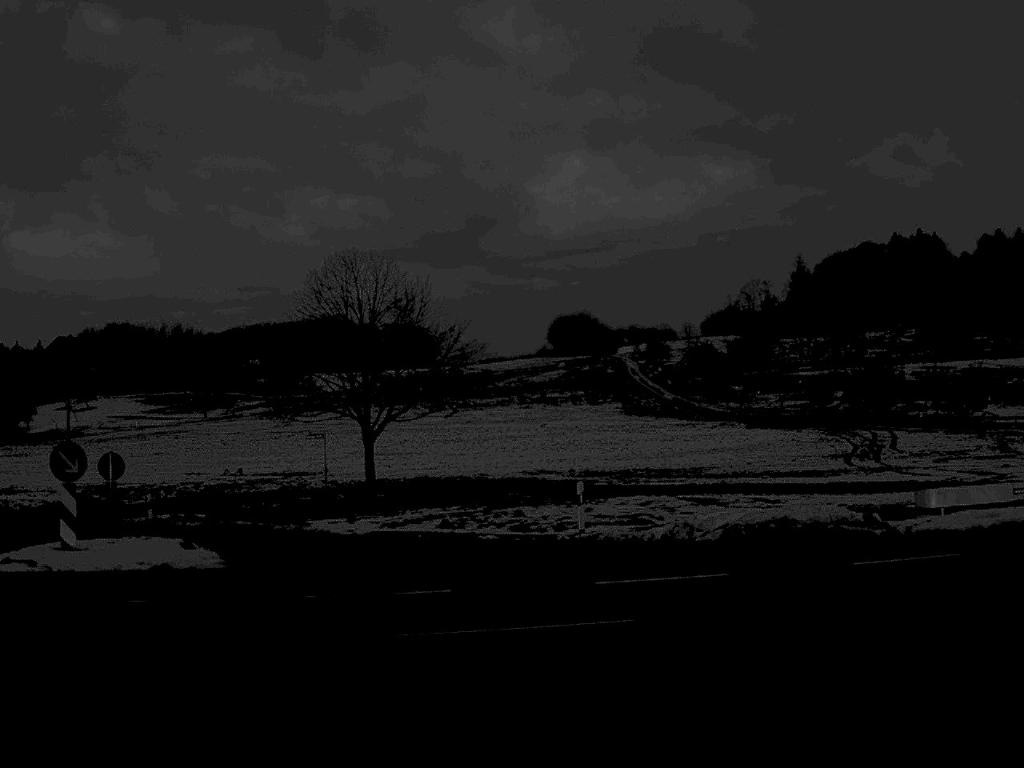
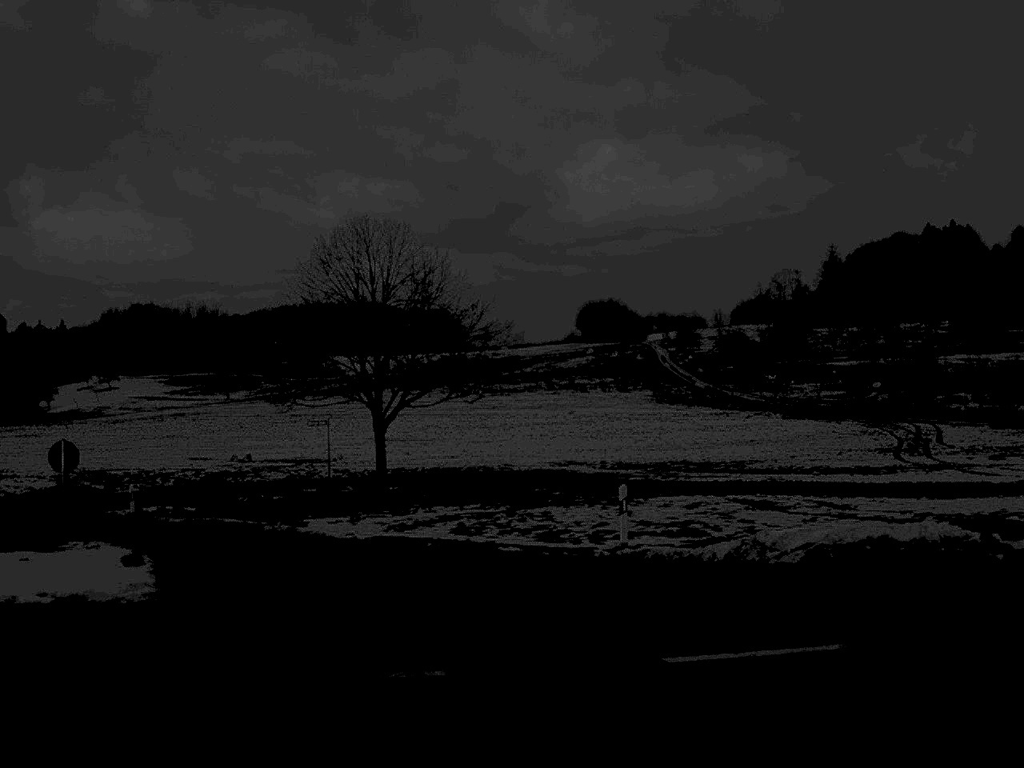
(0.0, +4.5) m; -1°
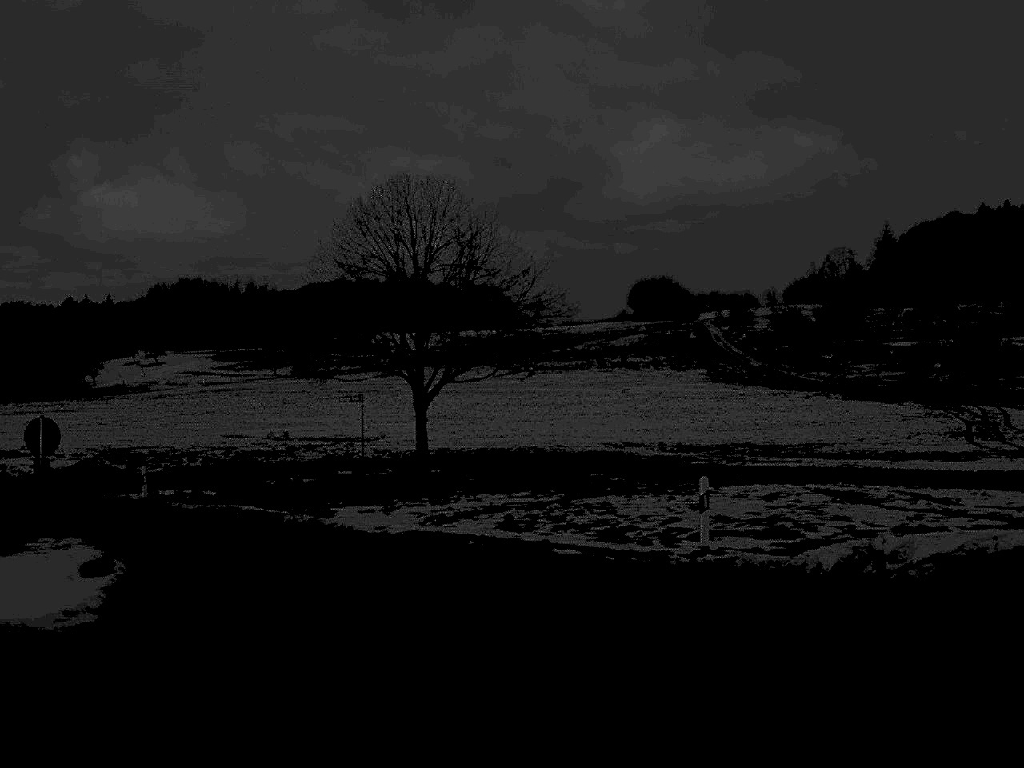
(-0.1, +3.6) m; -2°
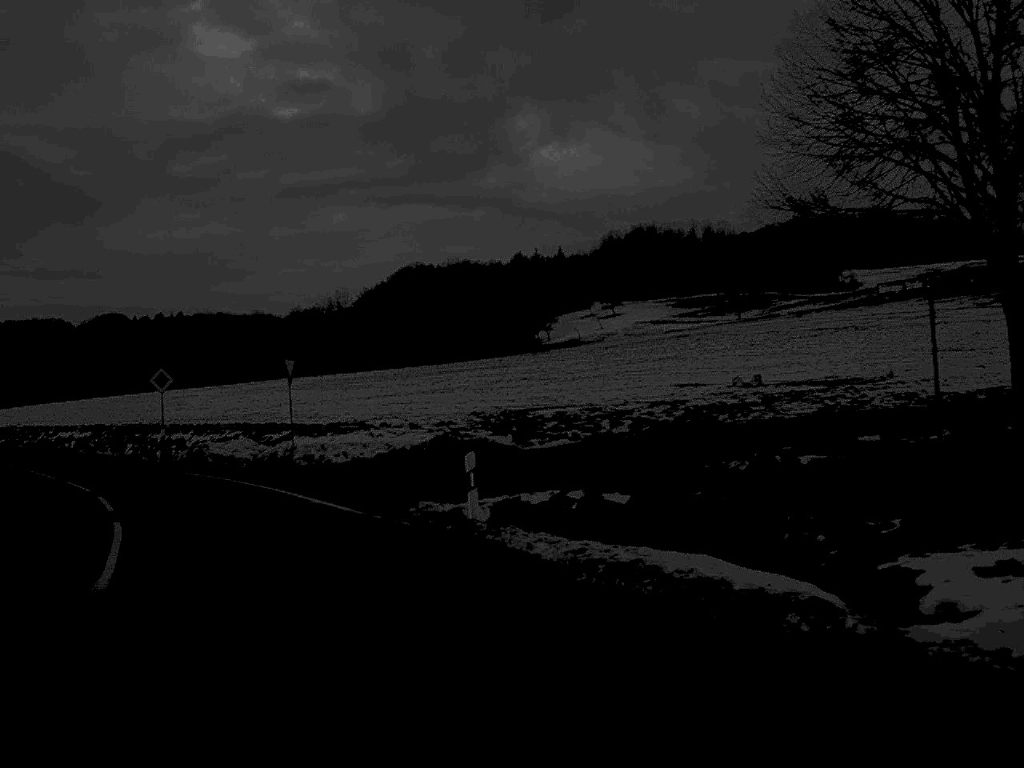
(-2.9, +17.0) m; -21°
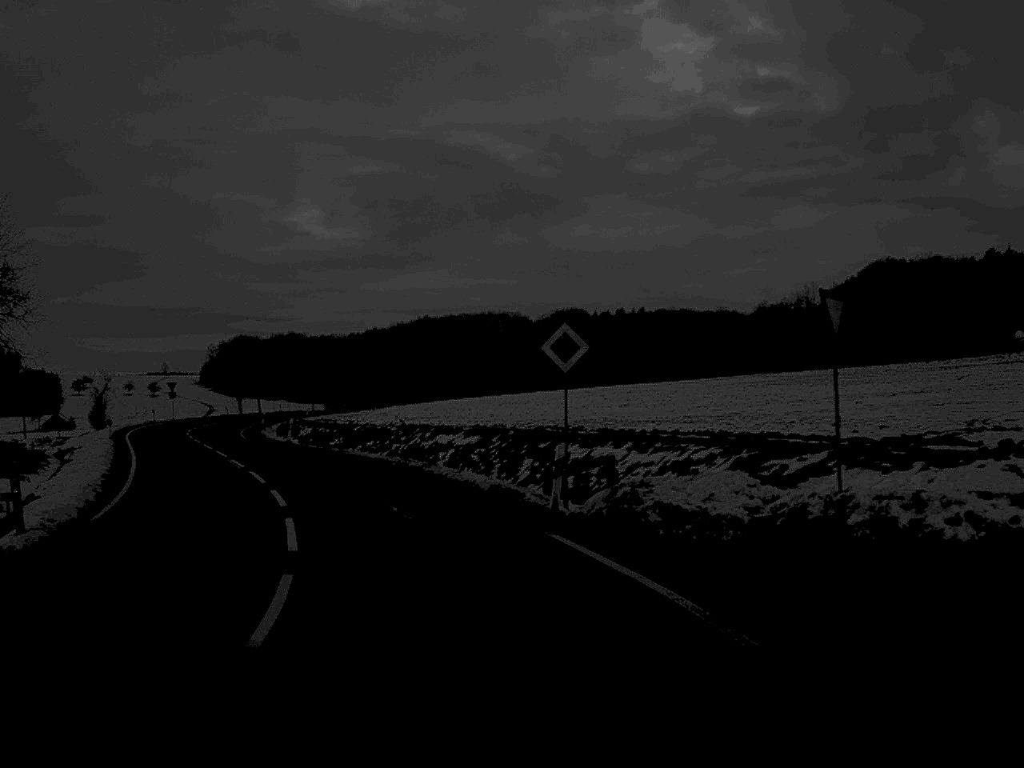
(-3.7, +18.0) m; -20°
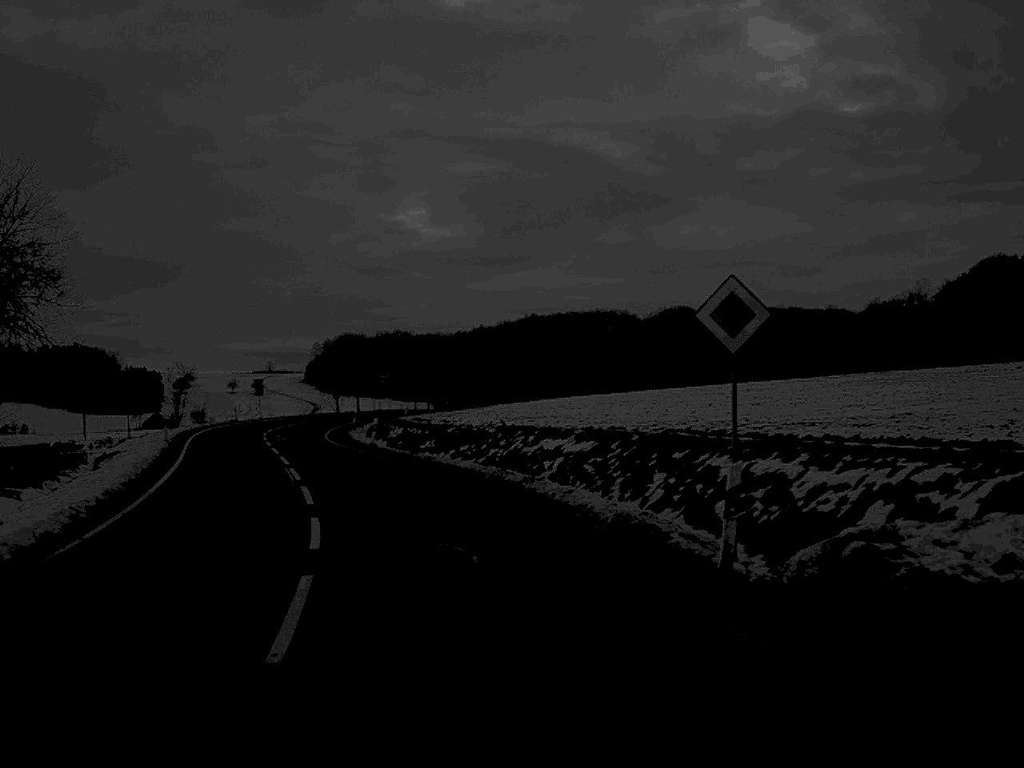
(-0.3, +6.6) m; -5°
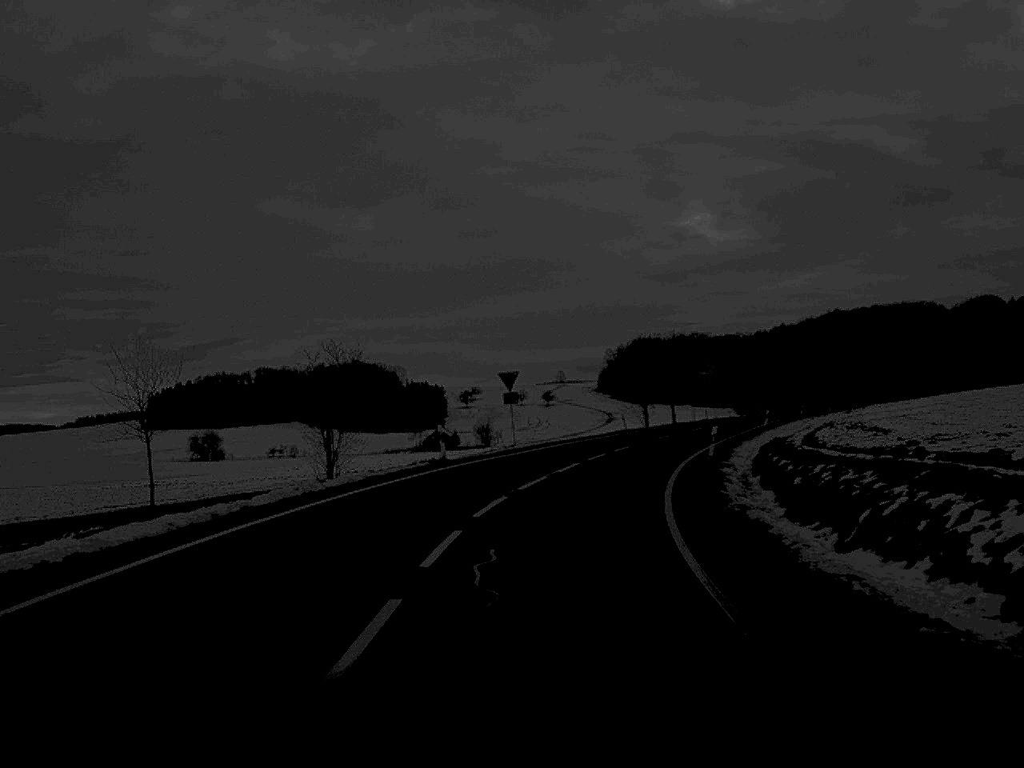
(-6.9, +42.7) m; -12°
